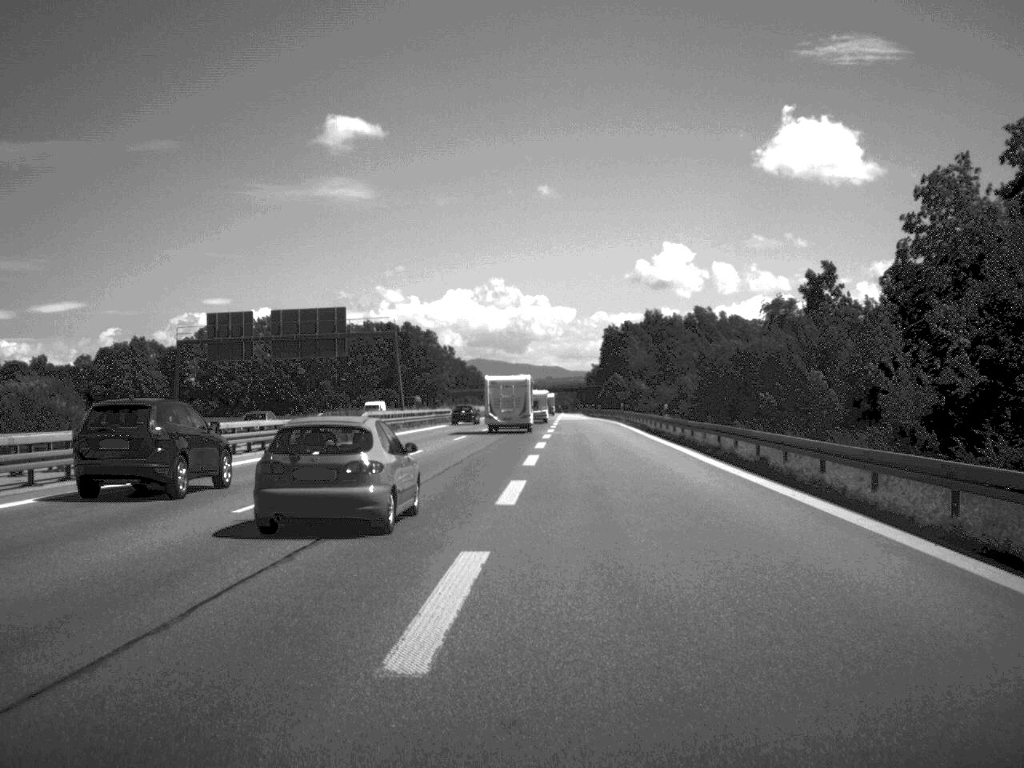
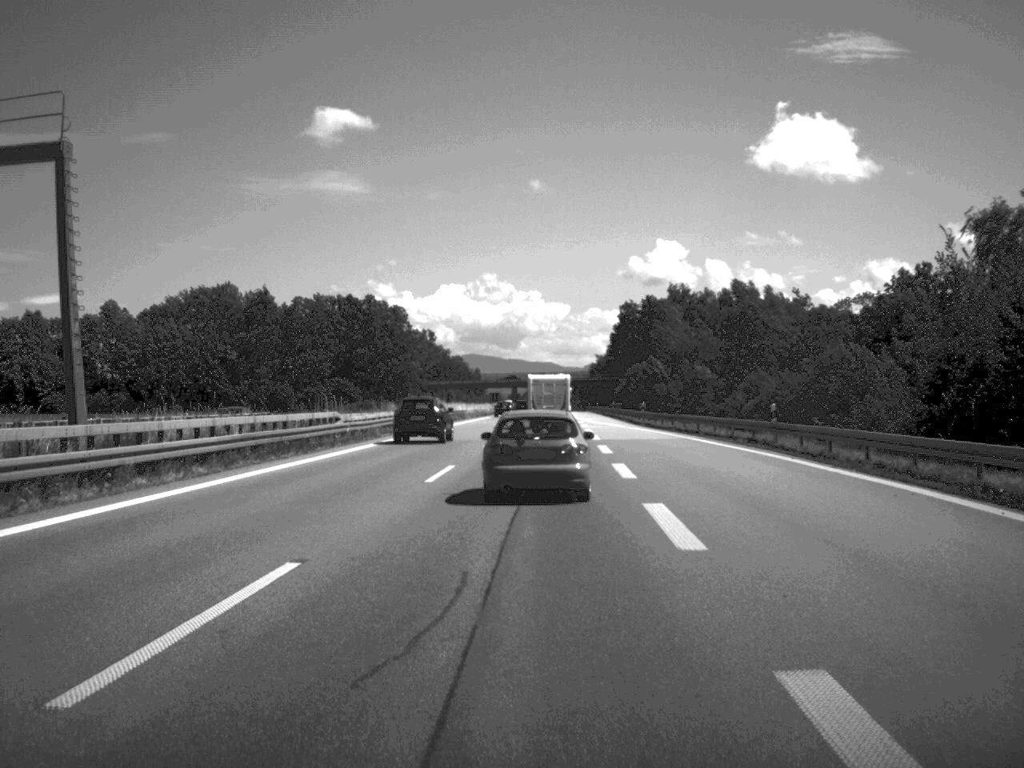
(-0.2, +65.1) m; 0°
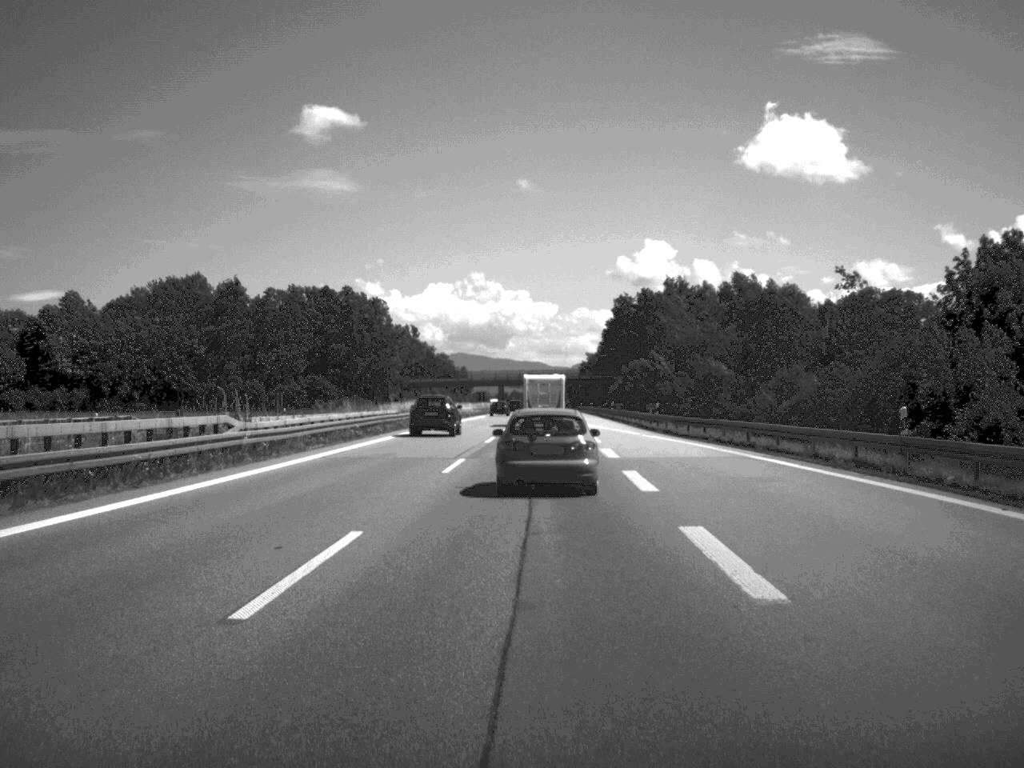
(+0.1, +15.3) m; 0°
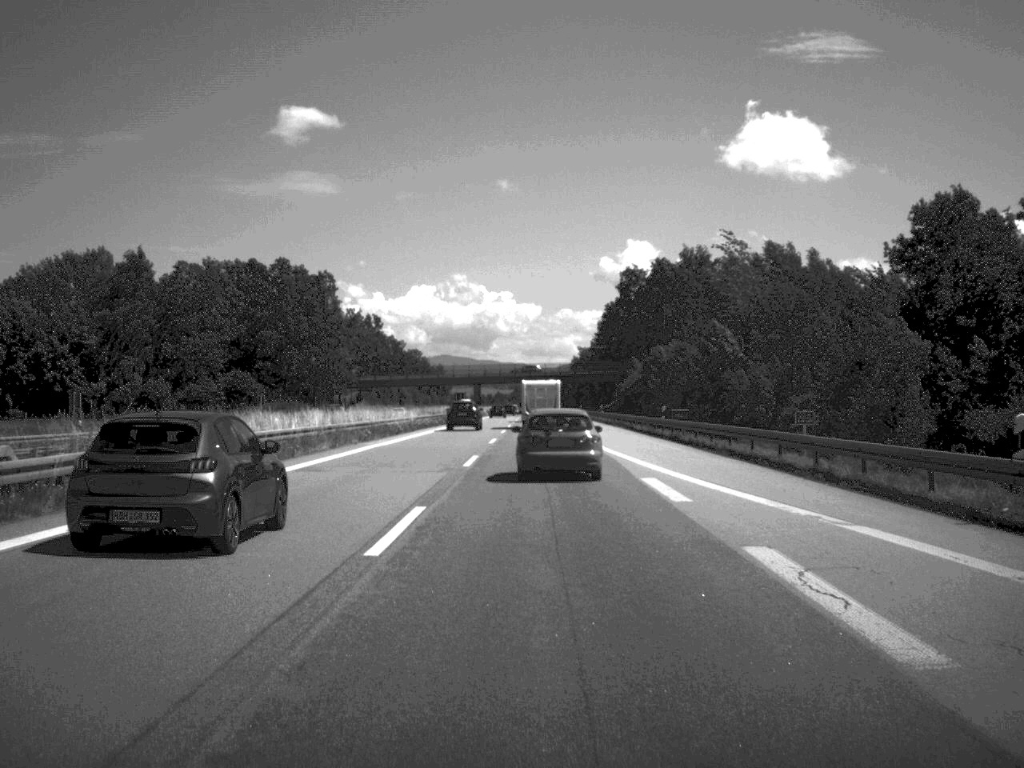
(+0.3, +49.3) m; +1°
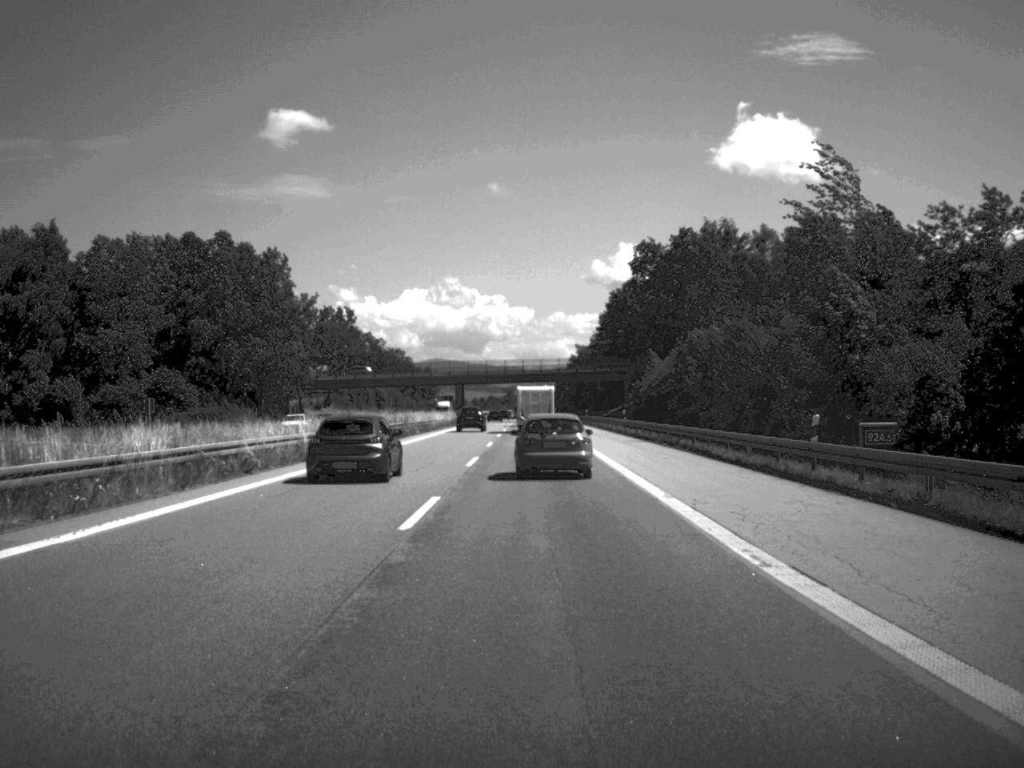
(+0.1, +31.9) m; 0°
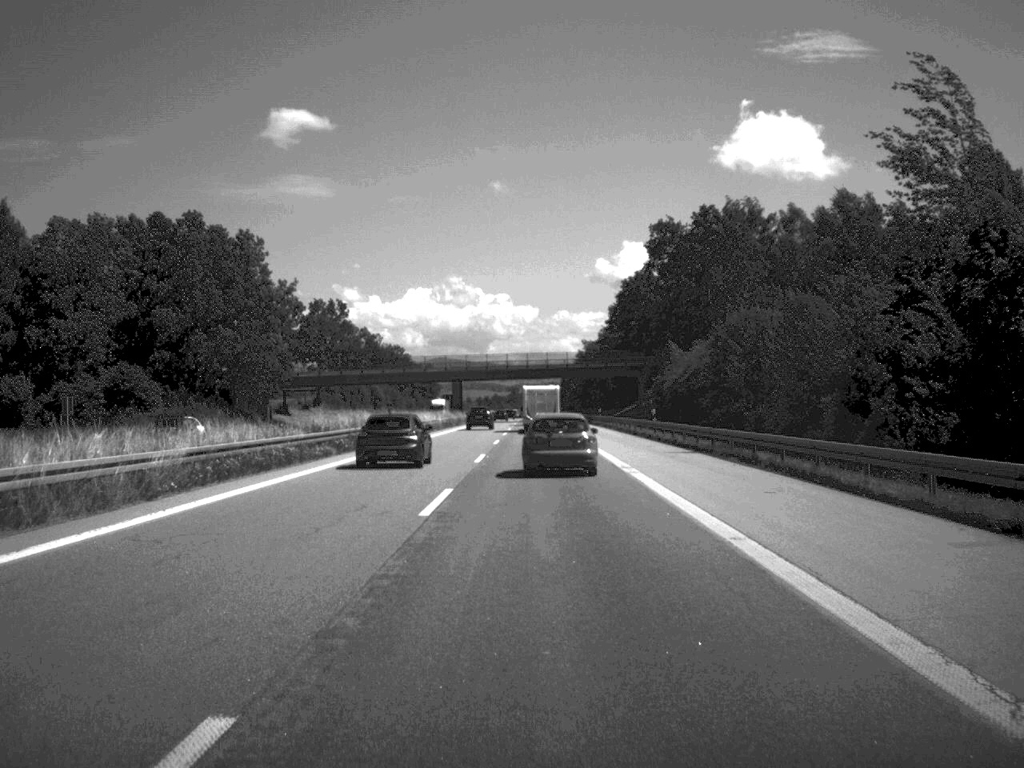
(0.0, +15.7) m; 0°
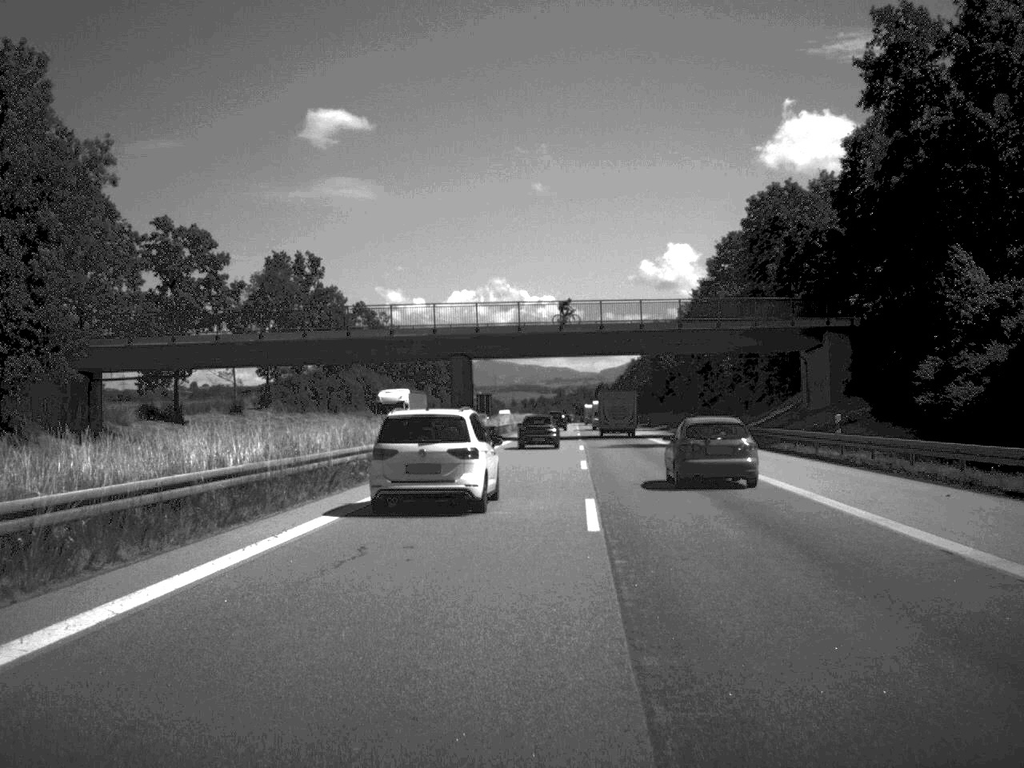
(-1.6, +72.7) m; -2°
